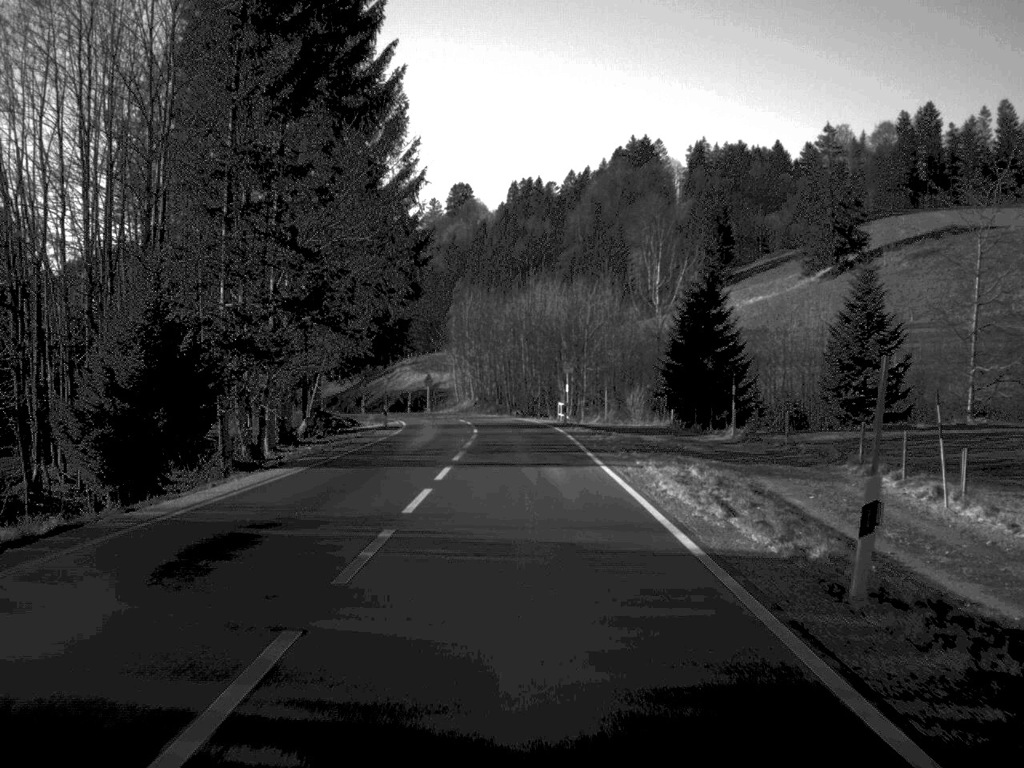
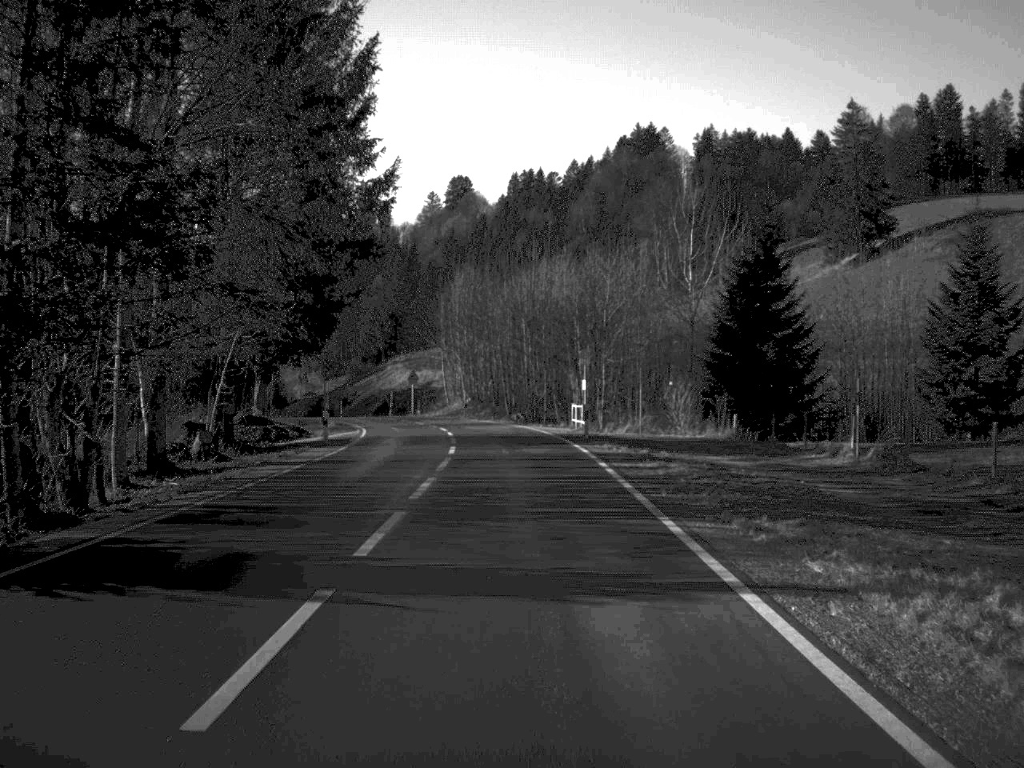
(0.0, +16.7) m; 0°
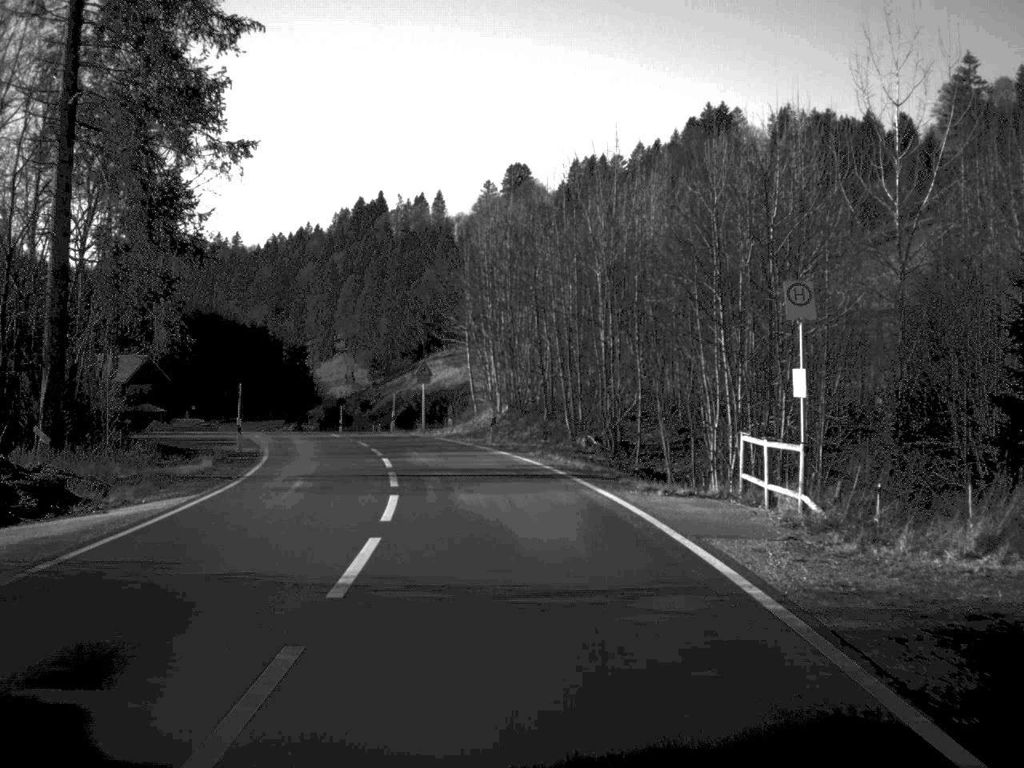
(-0.5, +31.8) m; -3°
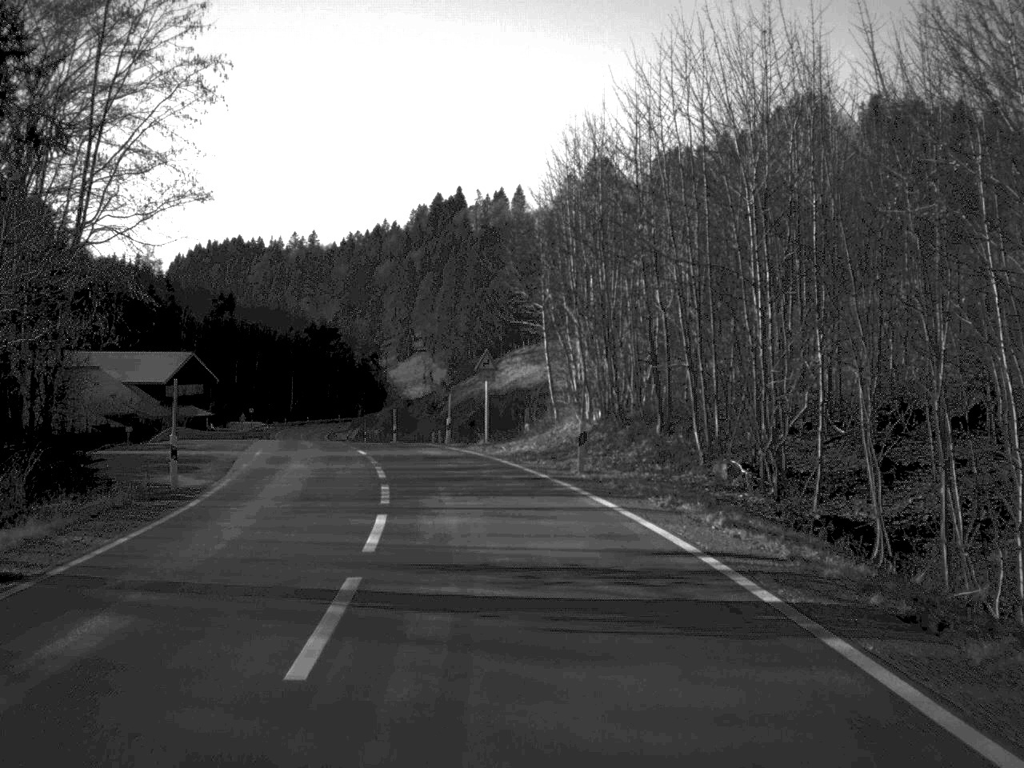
(-0.5, +14.6) m; -4°
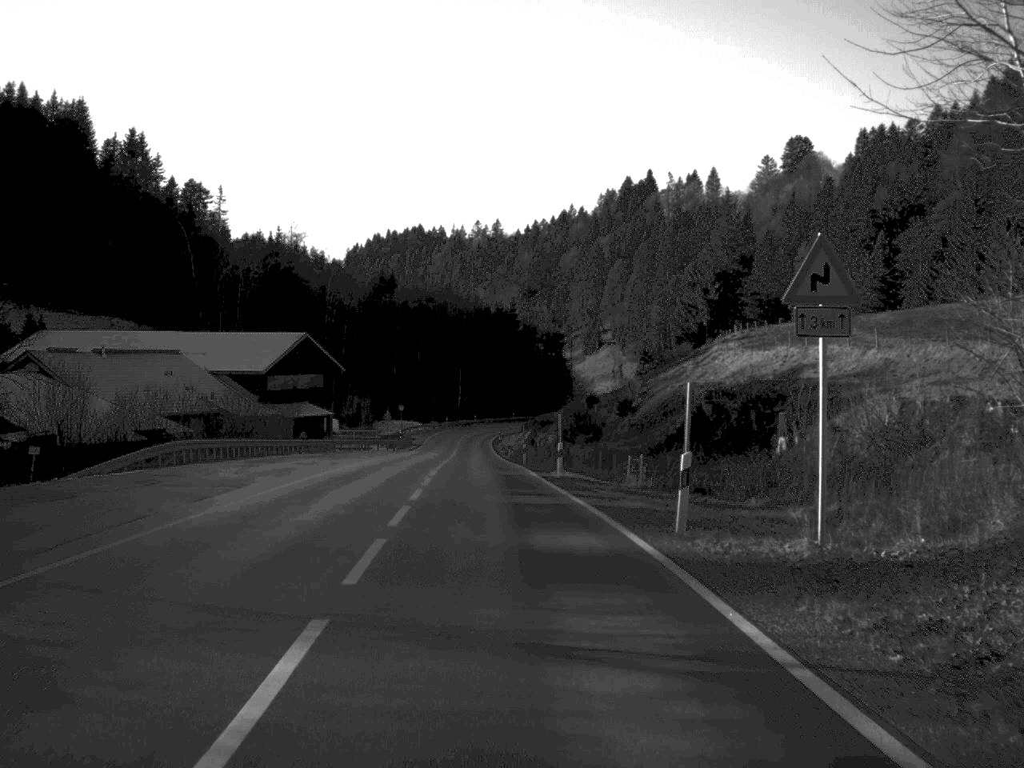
(-2.4, +31.6) m; -8°
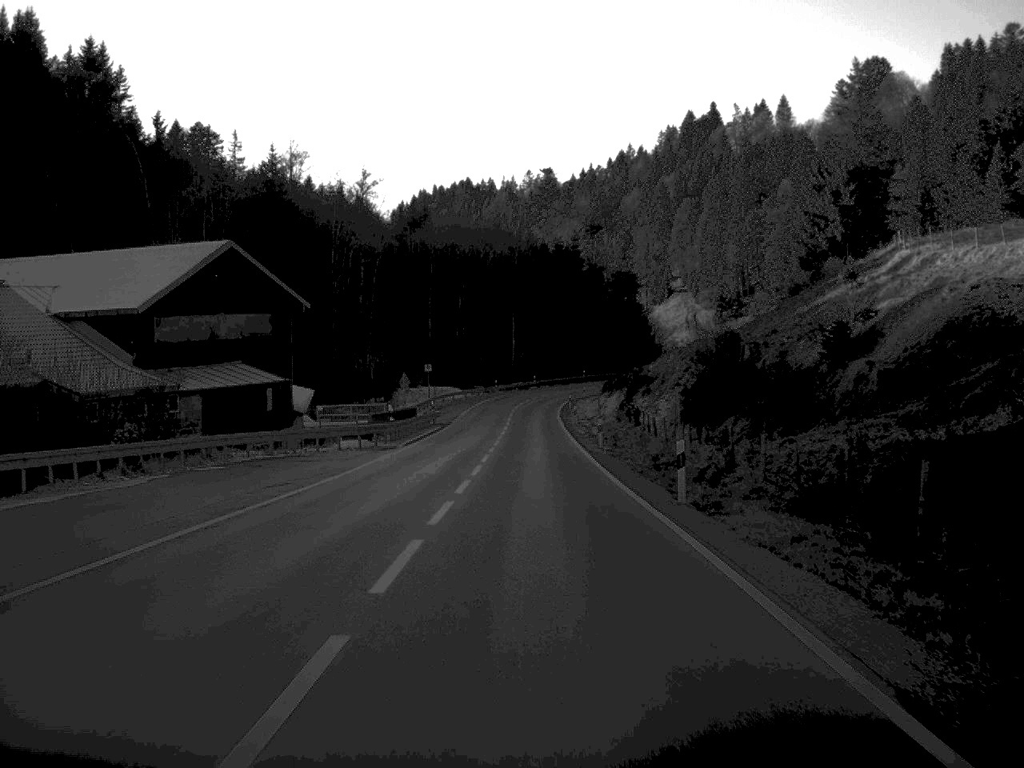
(-1.5, +42.5) m; -2°
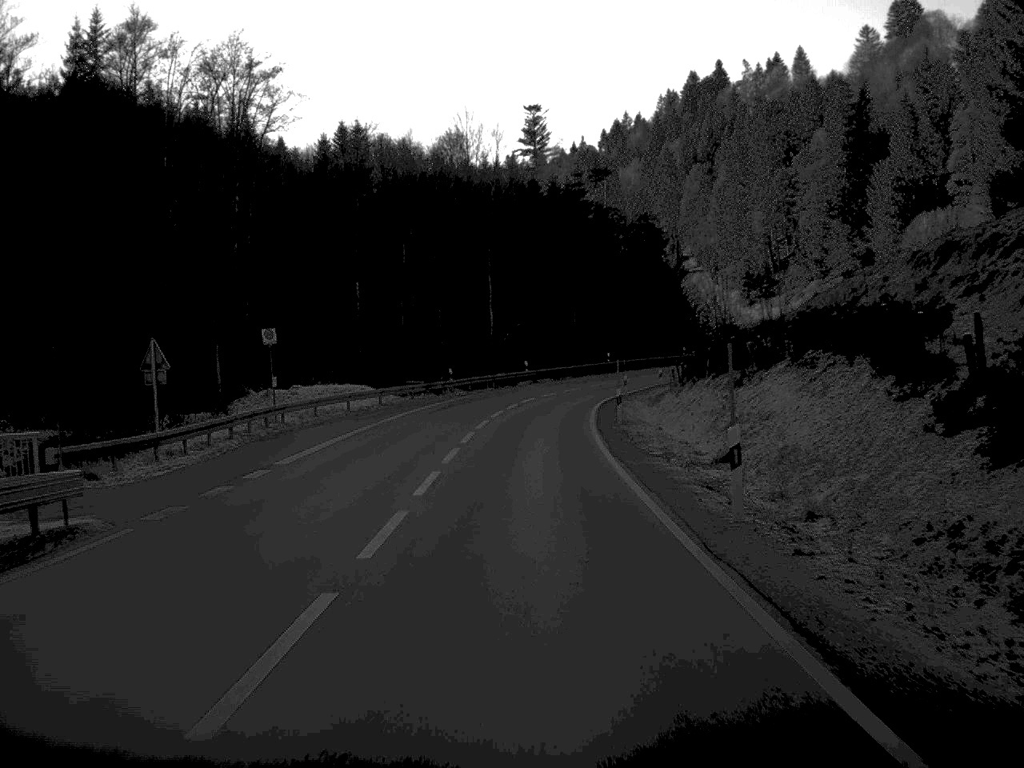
(+0.3, +58.2) m; 0°
